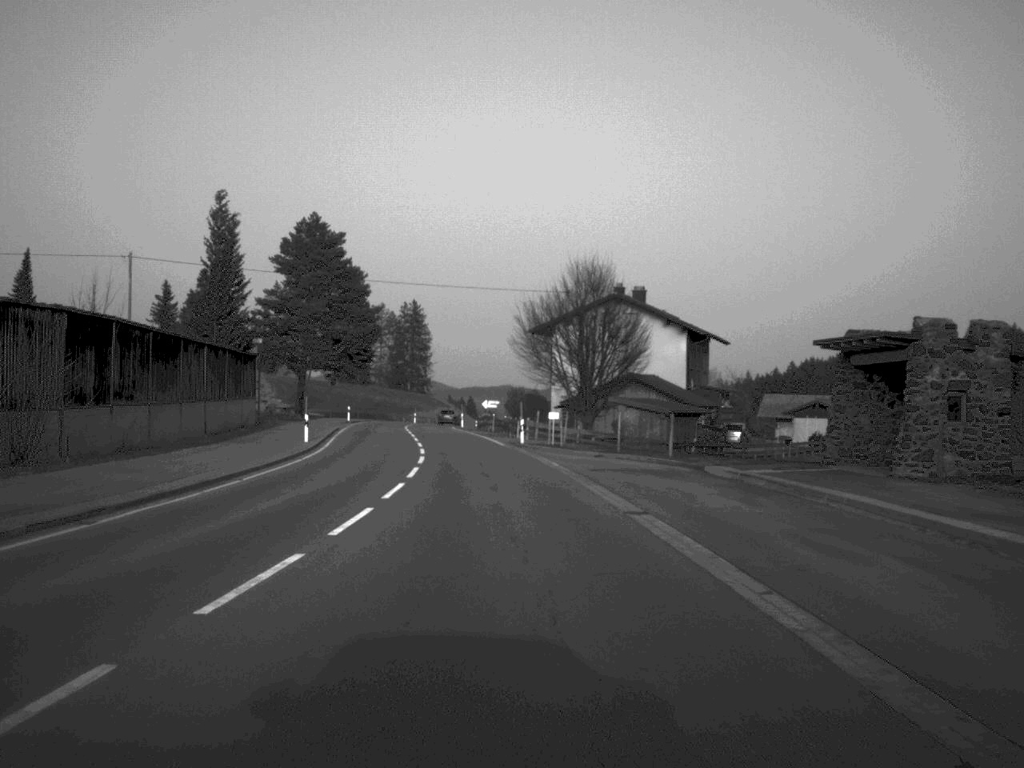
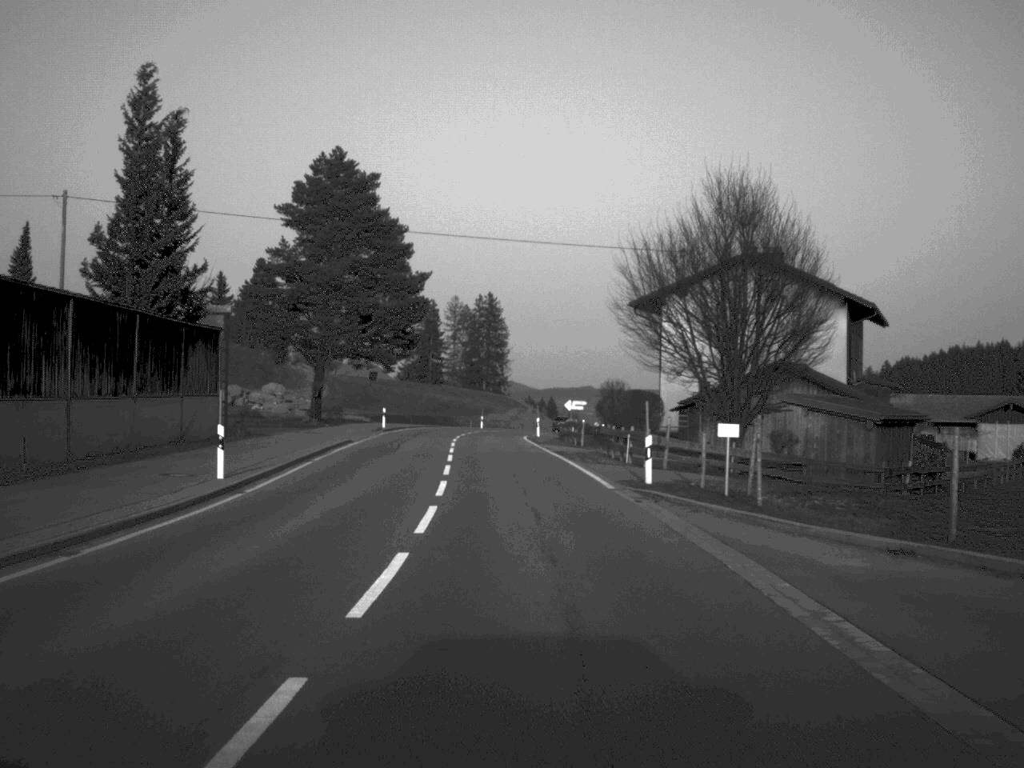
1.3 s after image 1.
(-0.8, +24.1) m; -4°
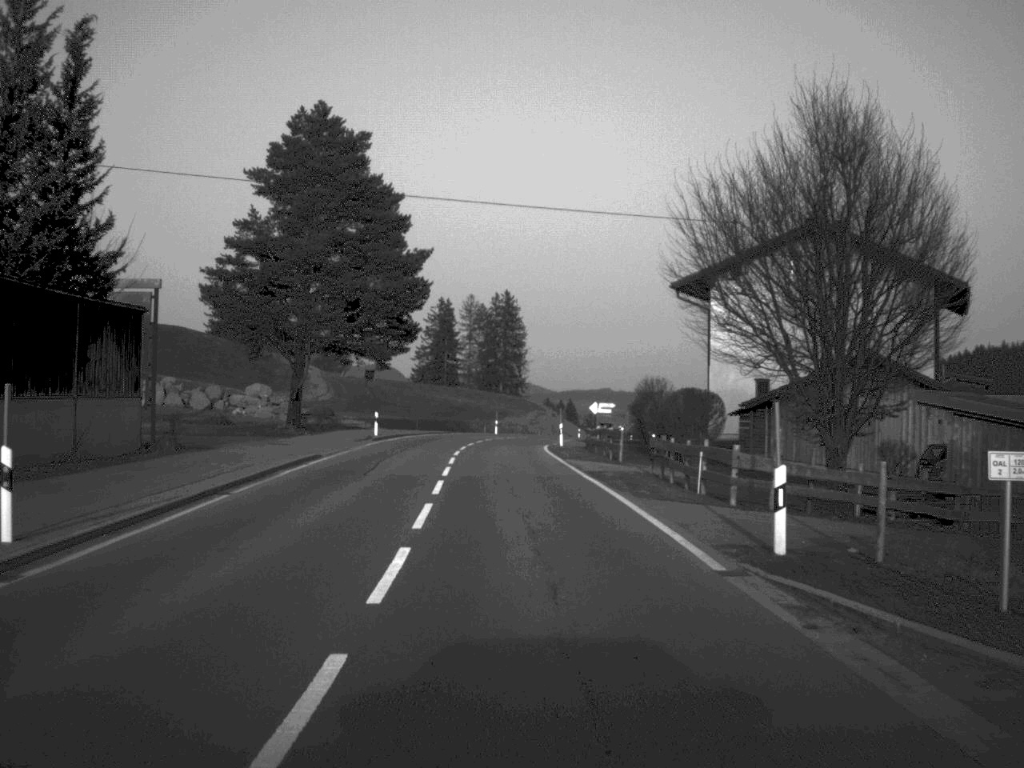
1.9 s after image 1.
(-0.1, +11.2) m; -1°
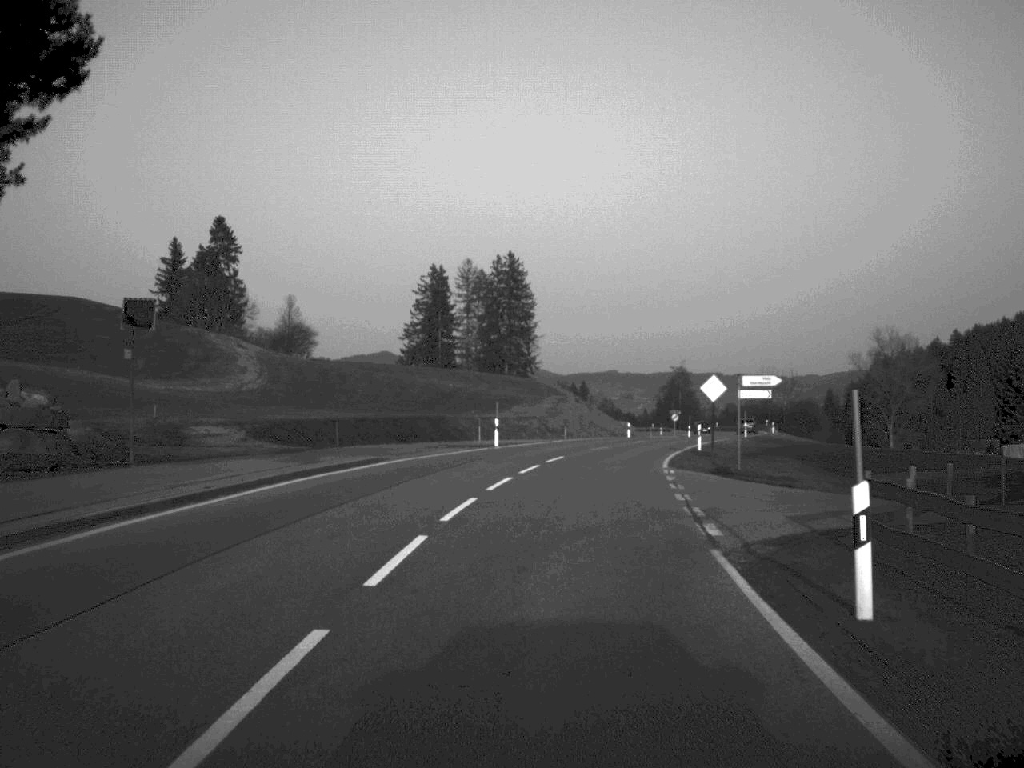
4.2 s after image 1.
(-0.7, +46.4) m; 0°
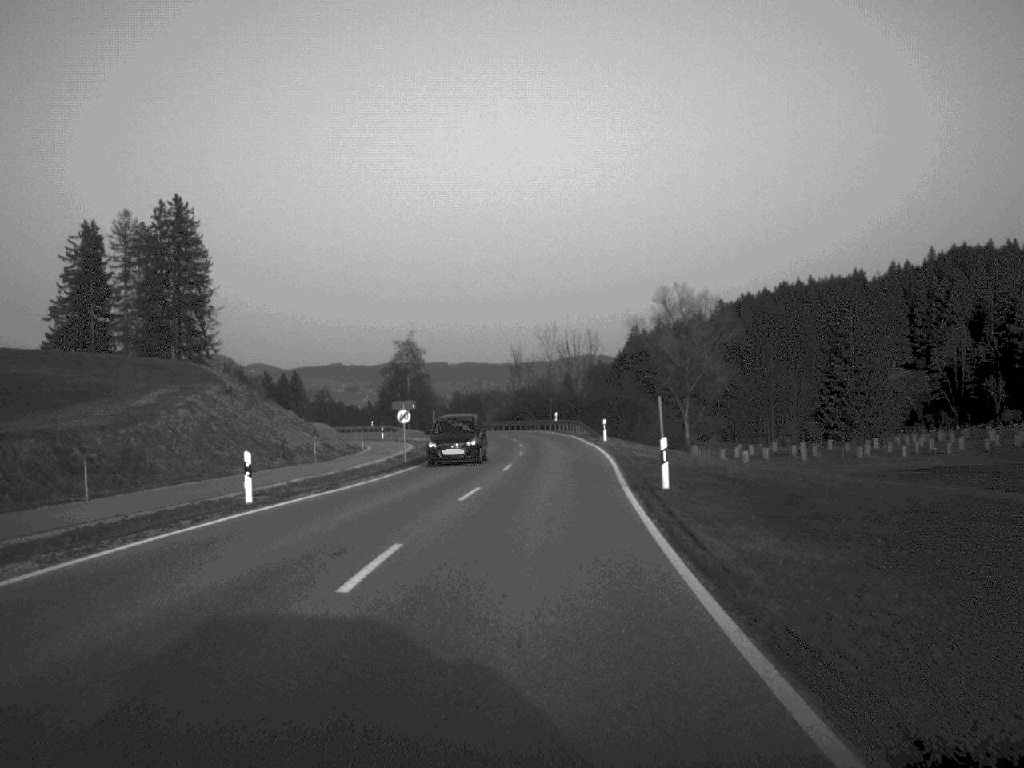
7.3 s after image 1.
(+6.6, +58.9) m; +12°
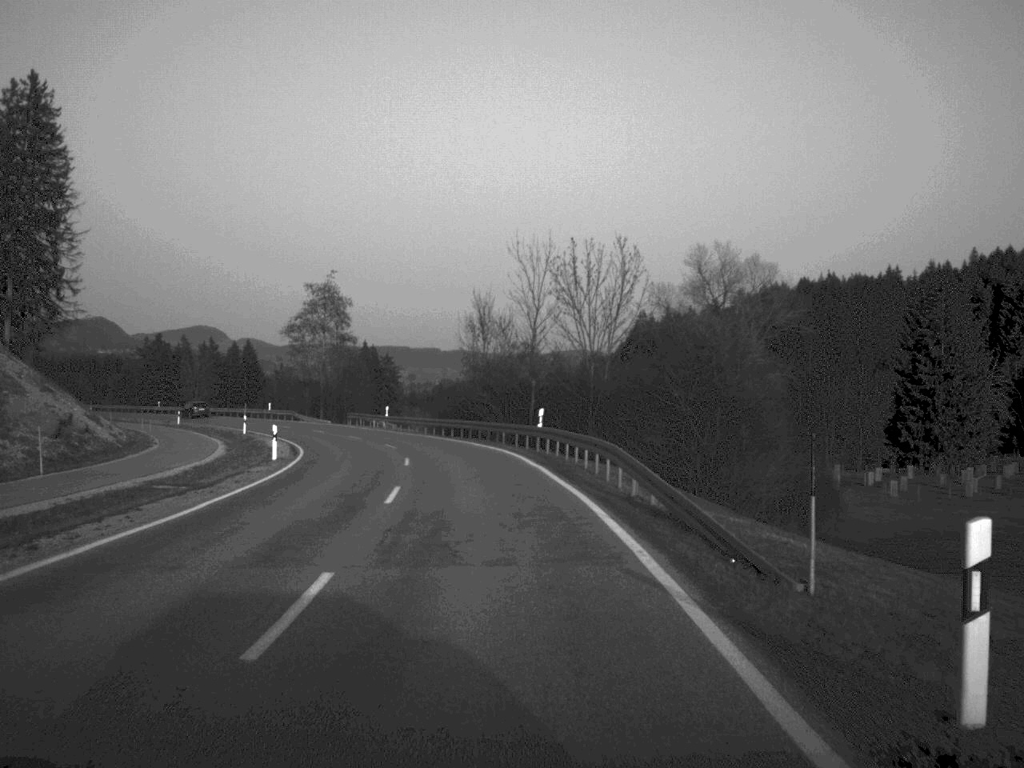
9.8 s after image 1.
(+1.3, +51.4) m; 0°
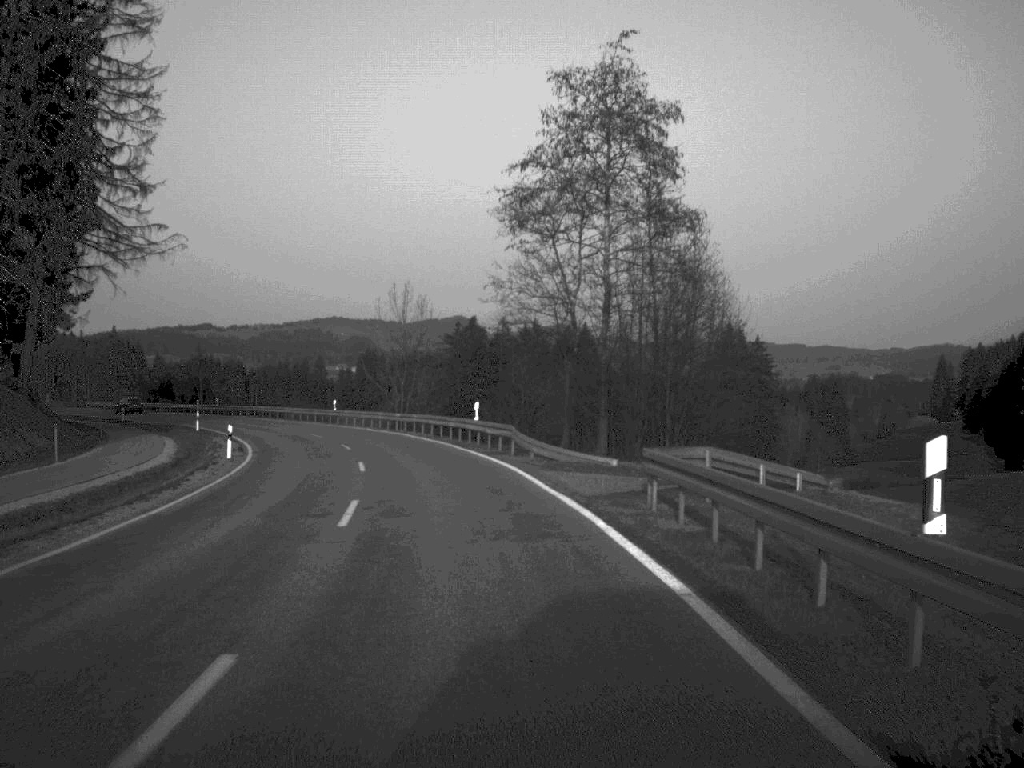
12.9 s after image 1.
(-7.8, +64.0) m; -16°
